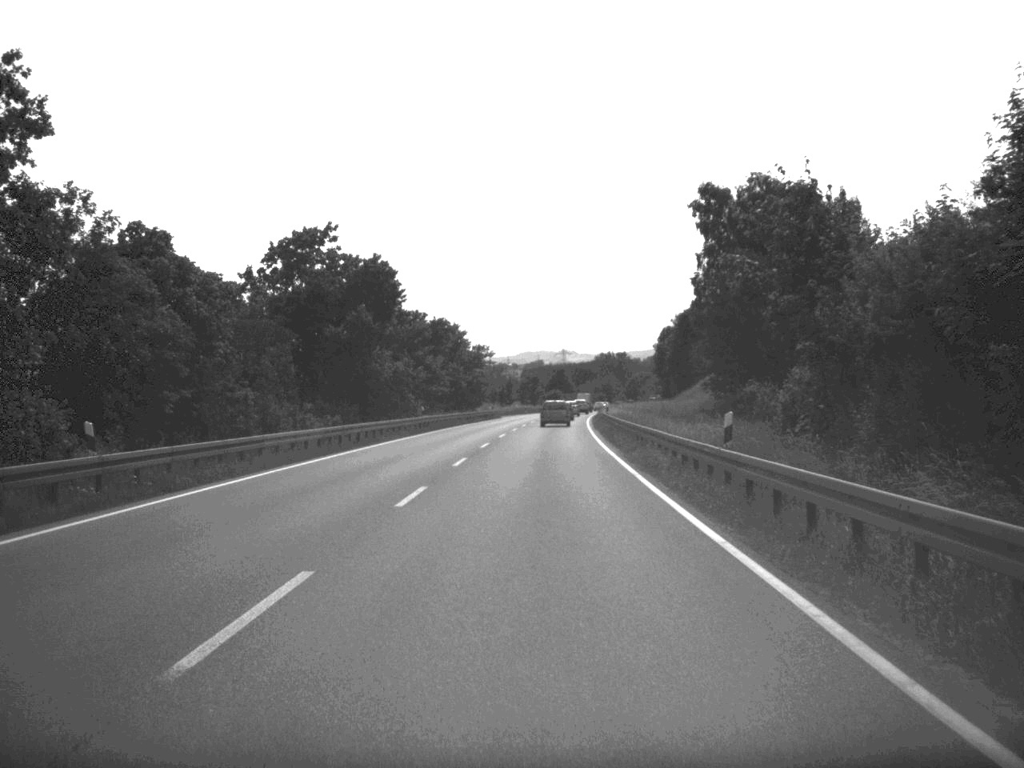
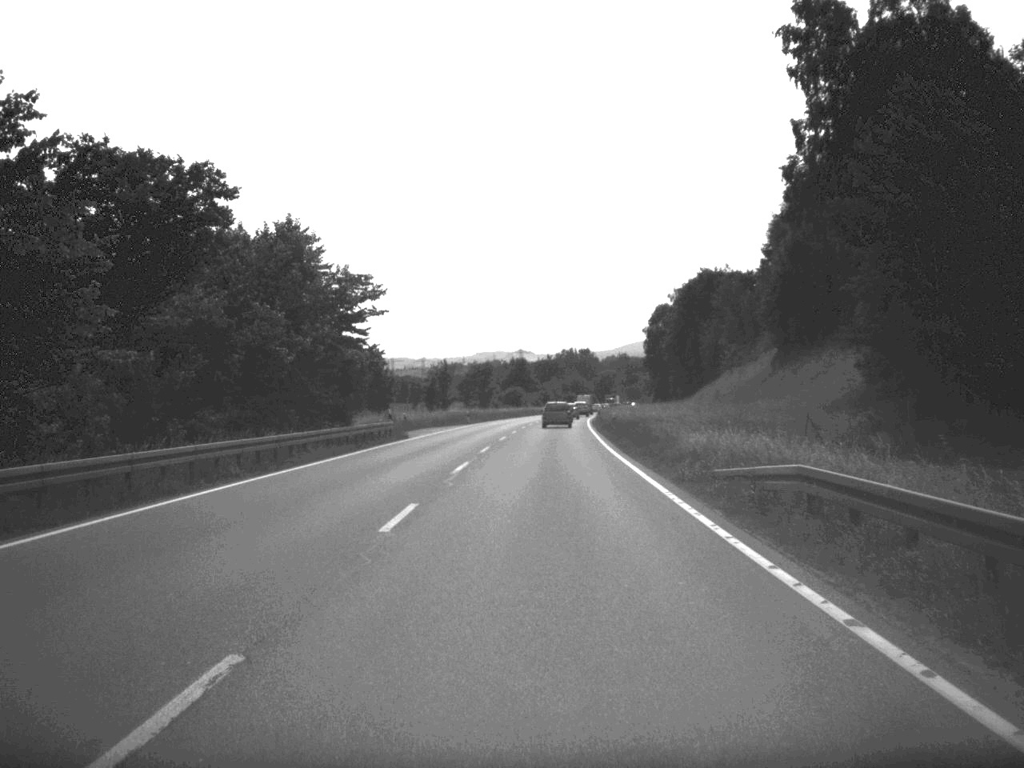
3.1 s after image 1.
(+0.9, +62.1) m; +2°
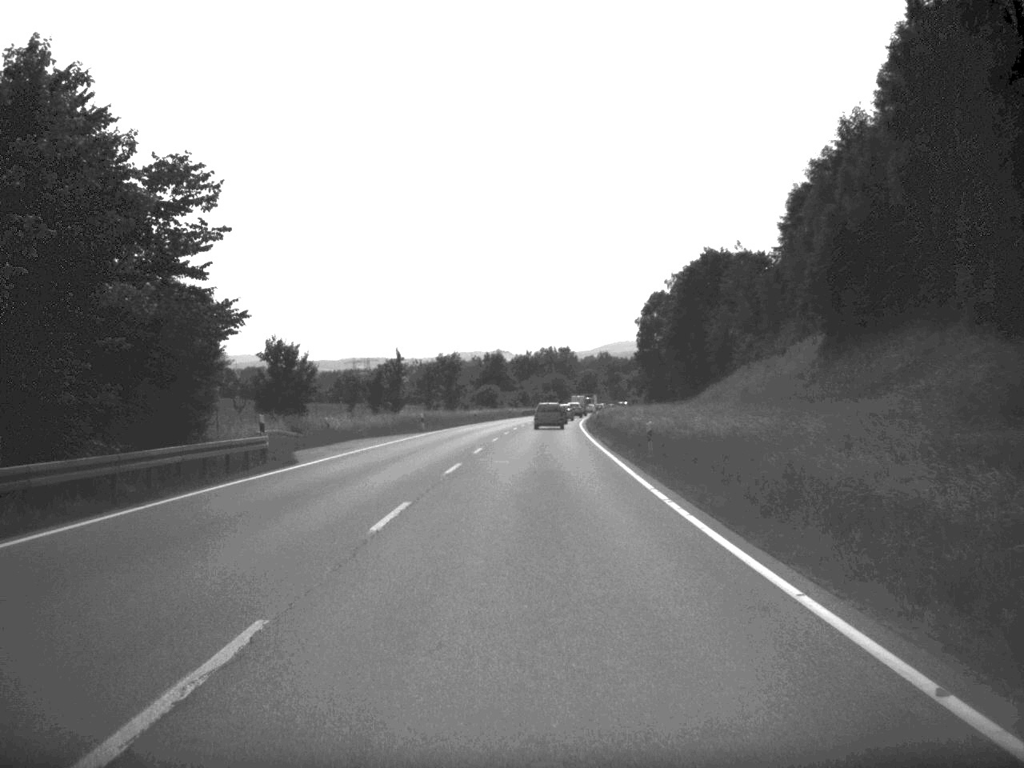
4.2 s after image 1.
(+0.2, +23.7) m; +1°
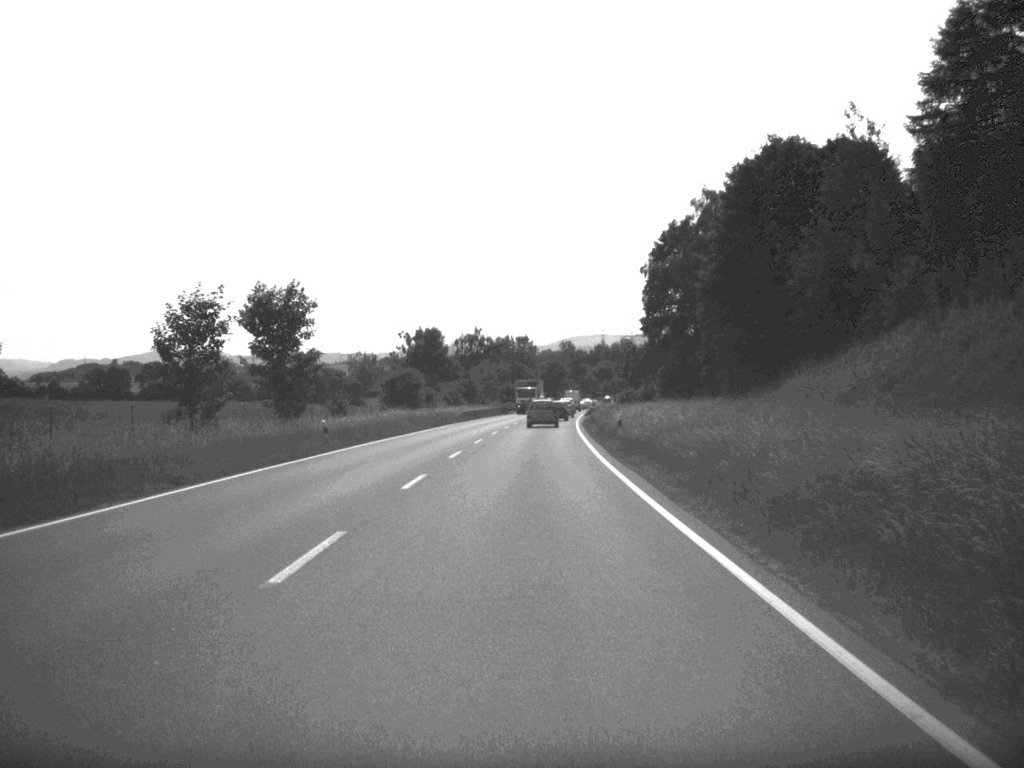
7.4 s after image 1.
(+1.0, +63.4) m; +2°
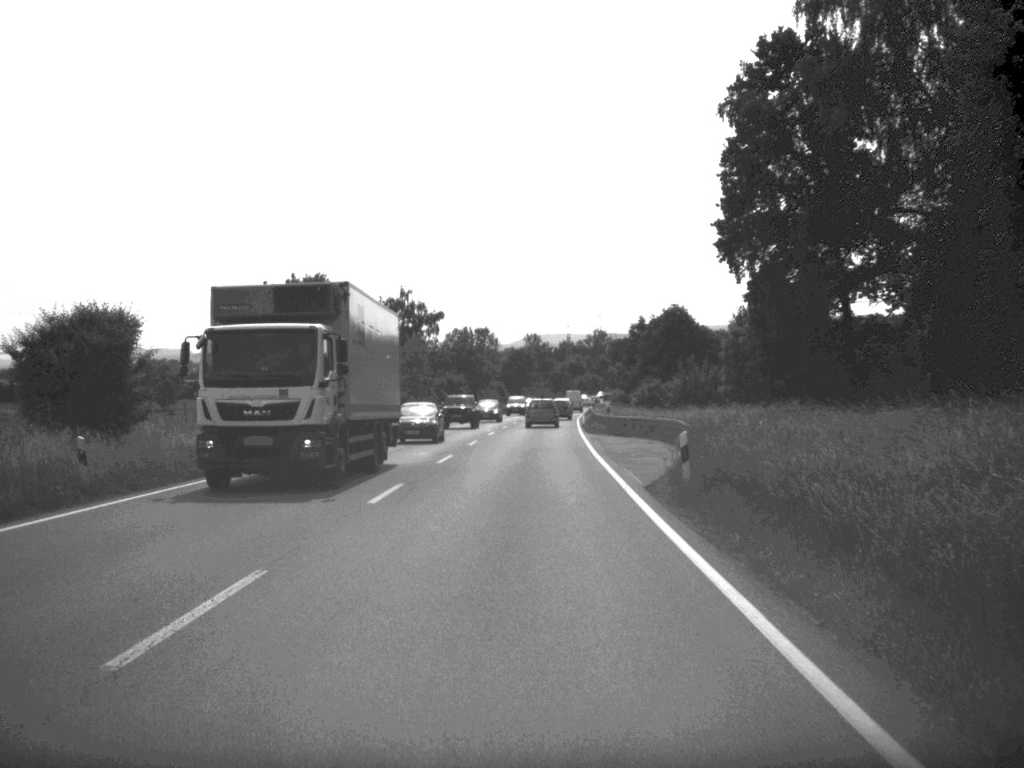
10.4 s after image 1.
(+0.9, +62.0) m; +2°
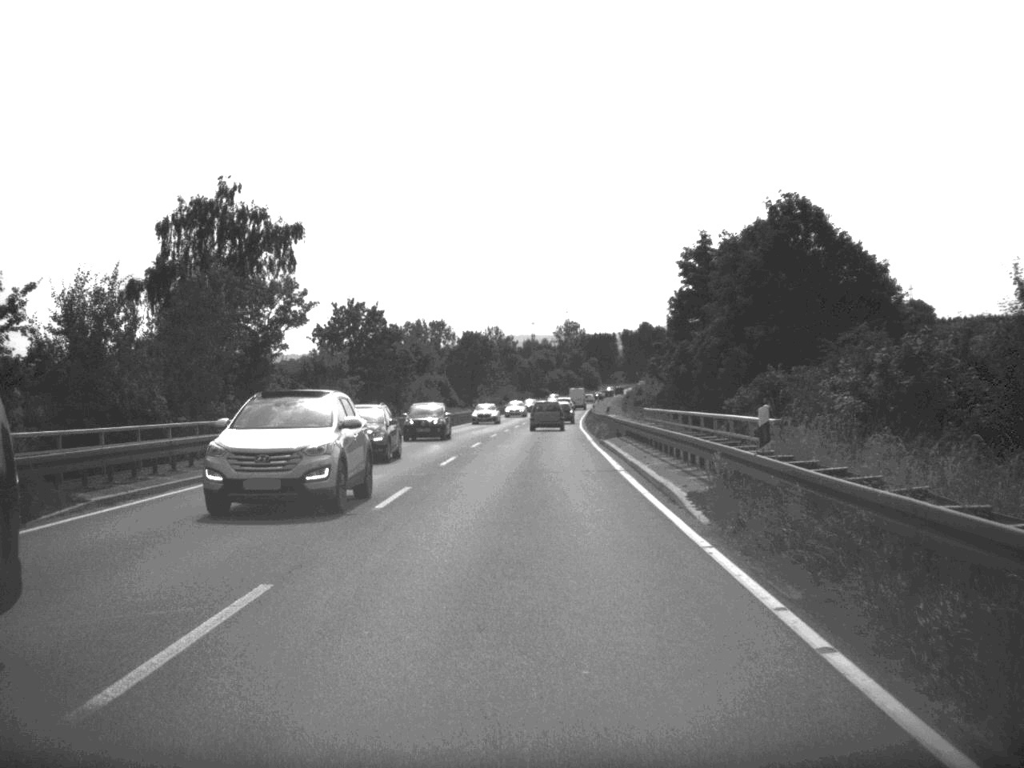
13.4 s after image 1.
(+0.7, +59.9) m; +2°
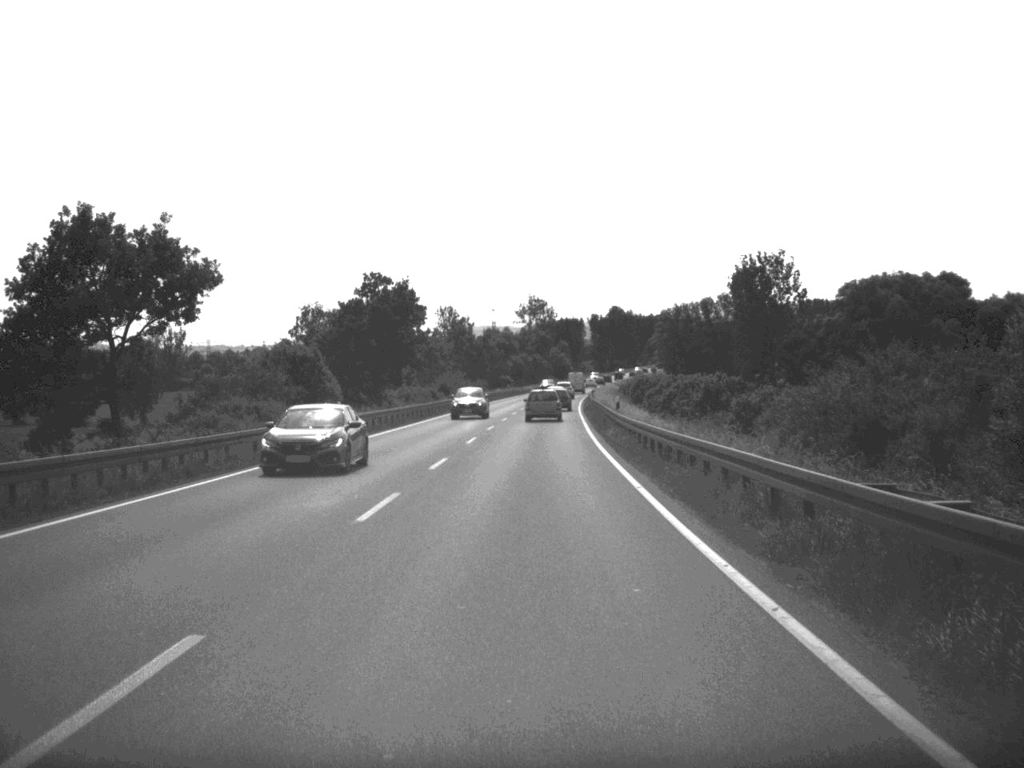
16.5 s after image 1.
(+0.9, +60.5) m; +2°
